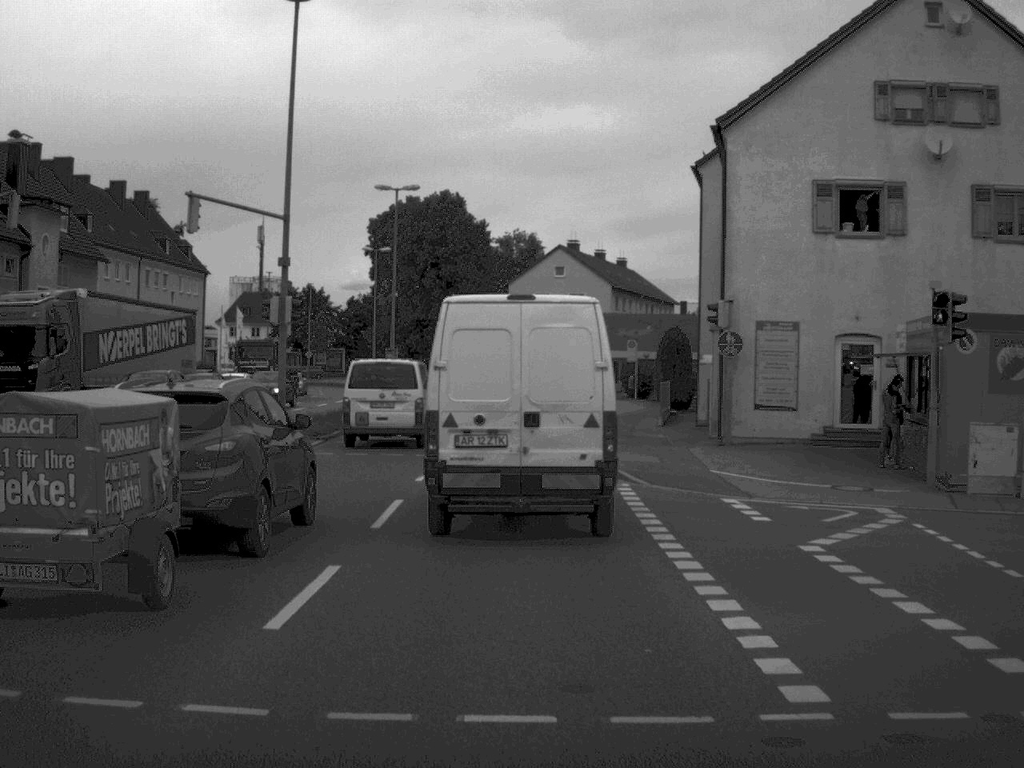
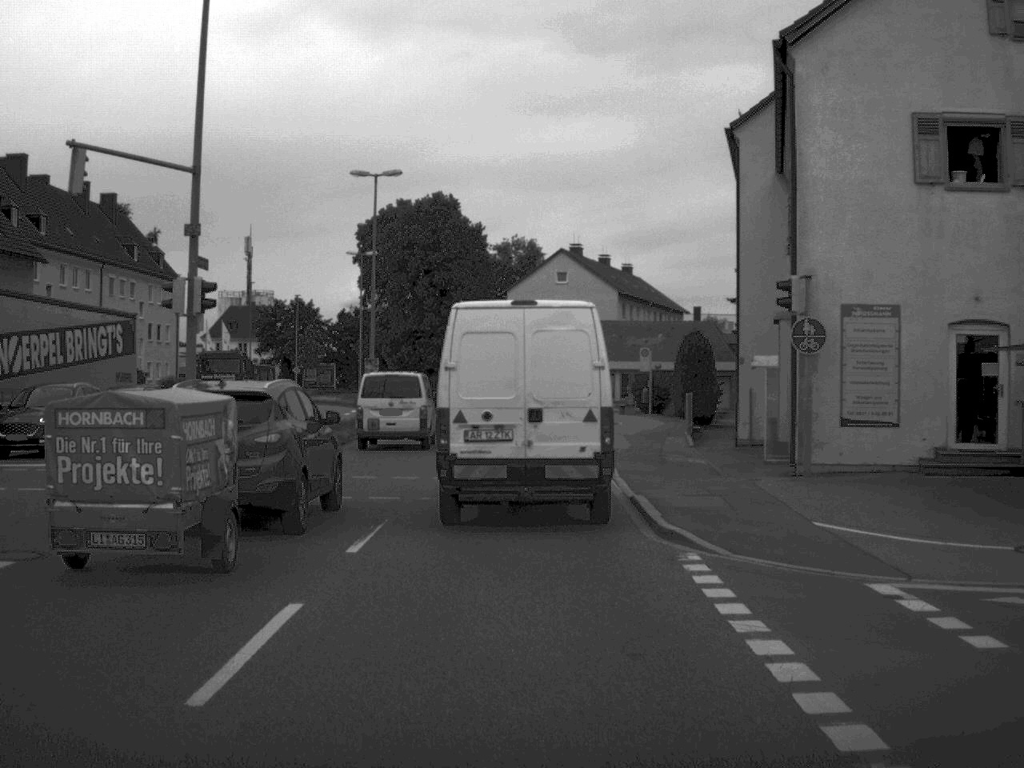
(0.0, +7.9) m; 0°
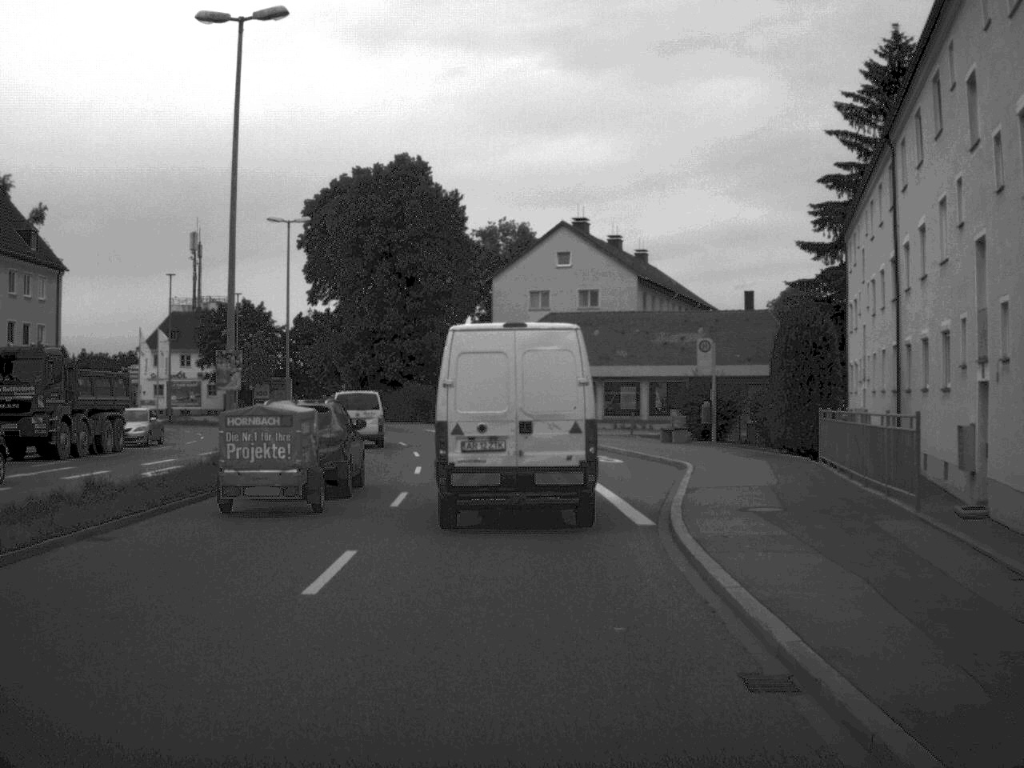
(0.0, +23.9) m; 0°
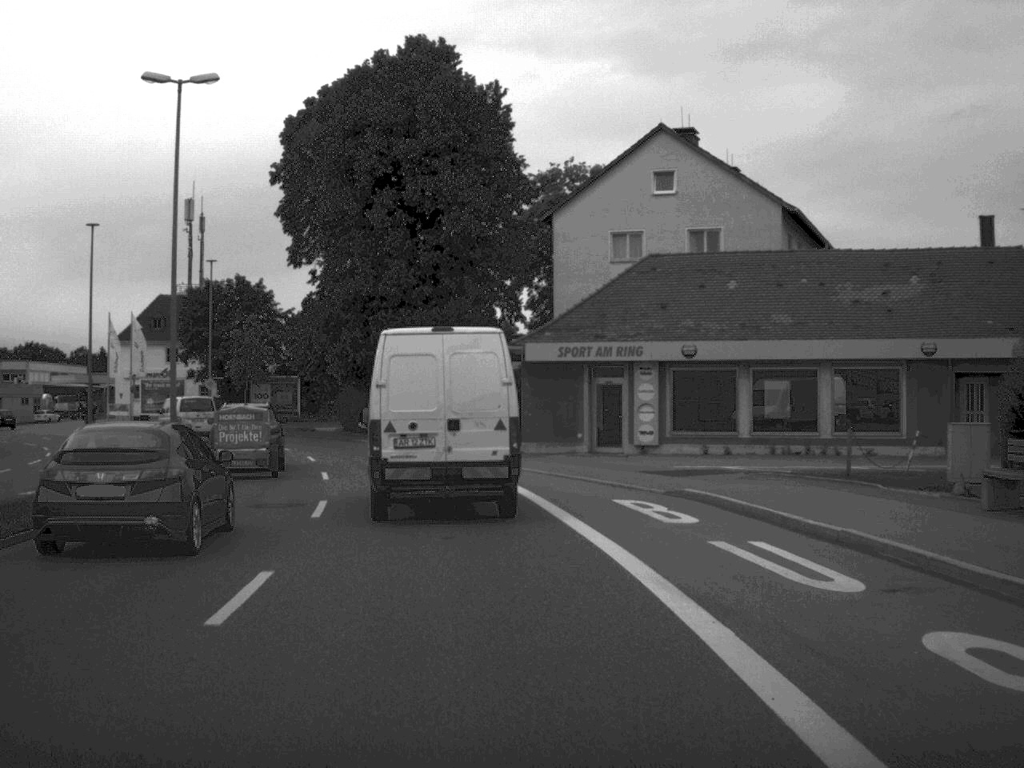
(-0.4, +28.3) m; -3°
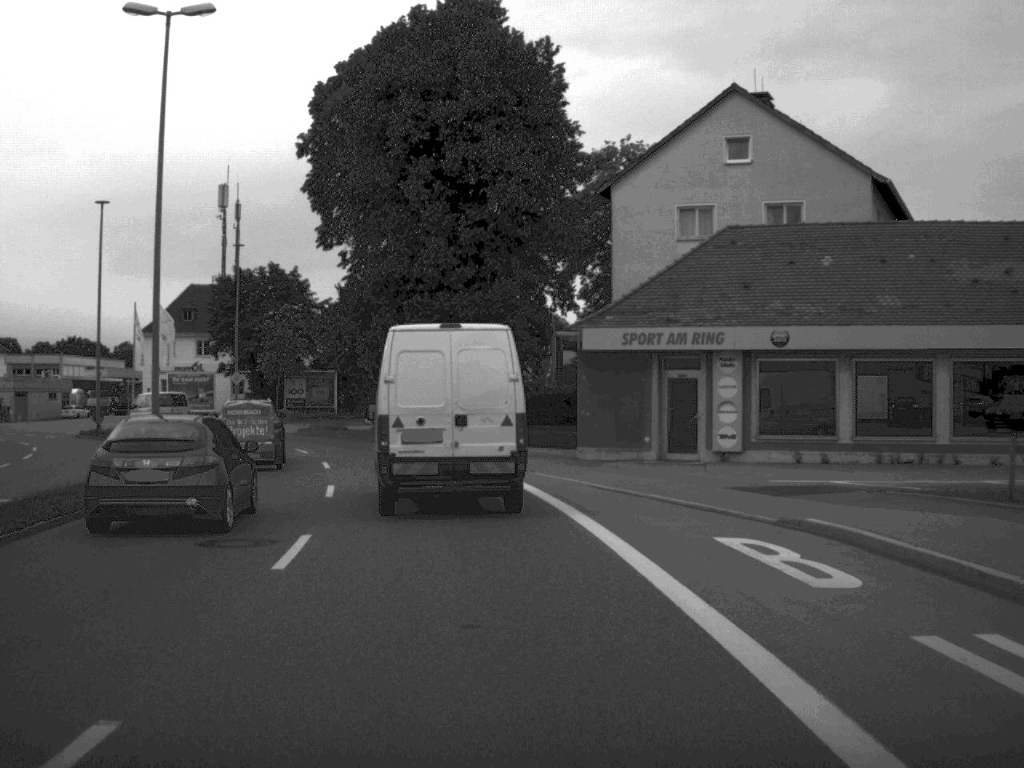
(-0.1, +6.0) m; -2°
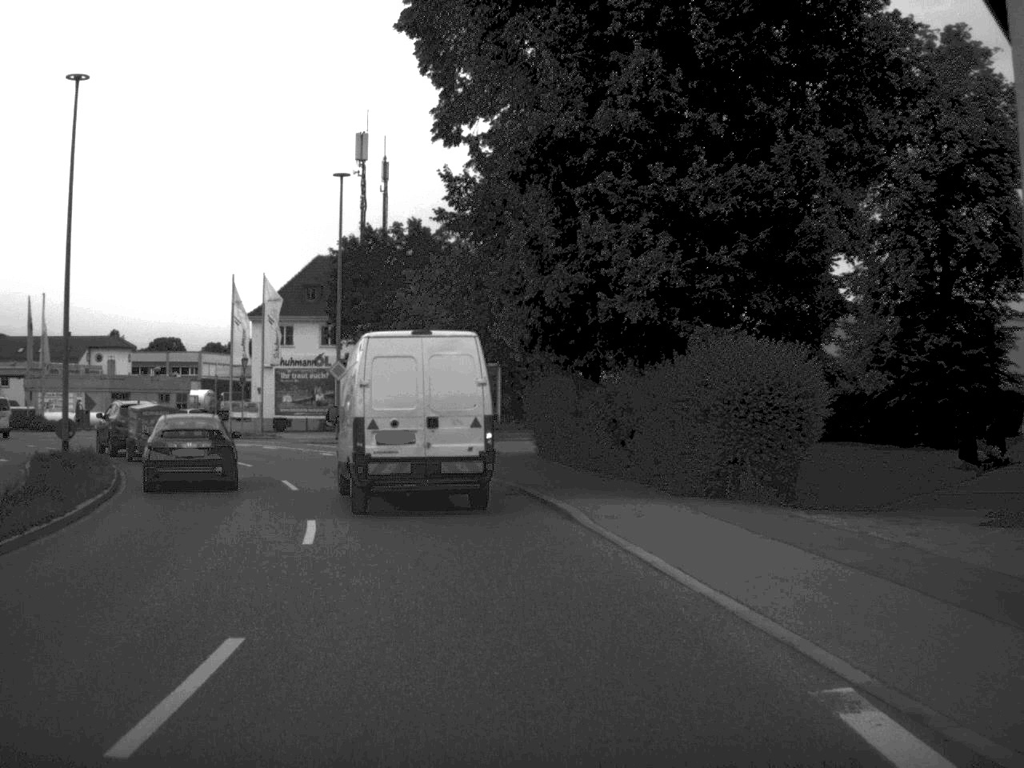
(-1.8, +24.2) m; -9°
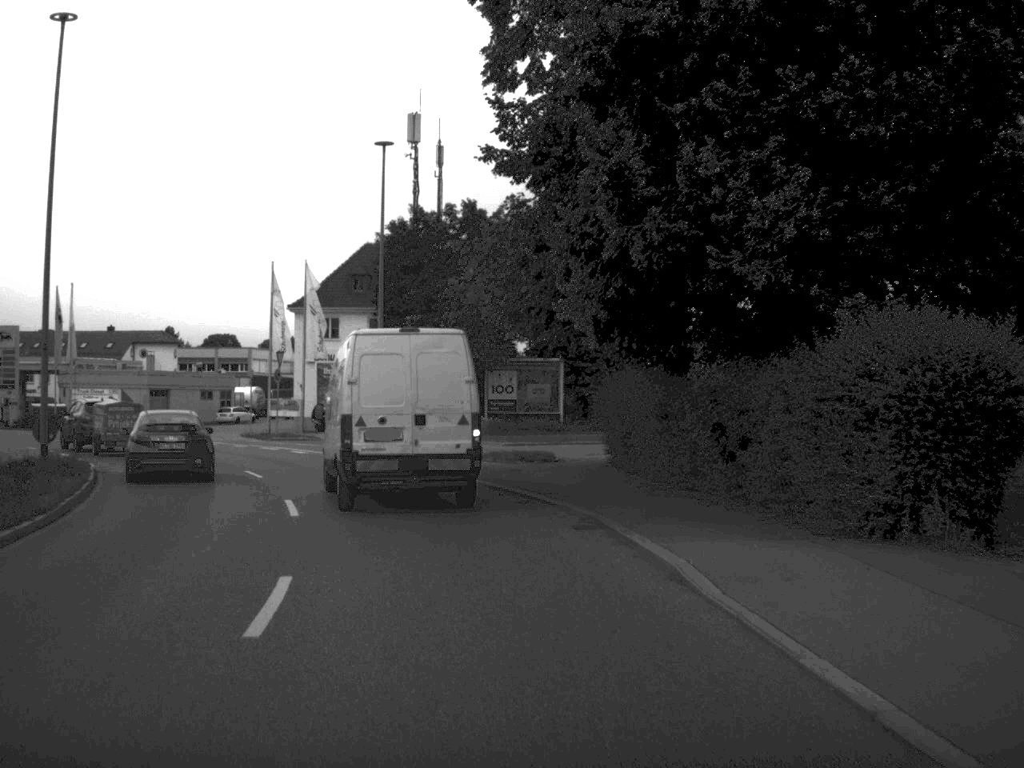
(-0.1, +5.8) m; -3°
